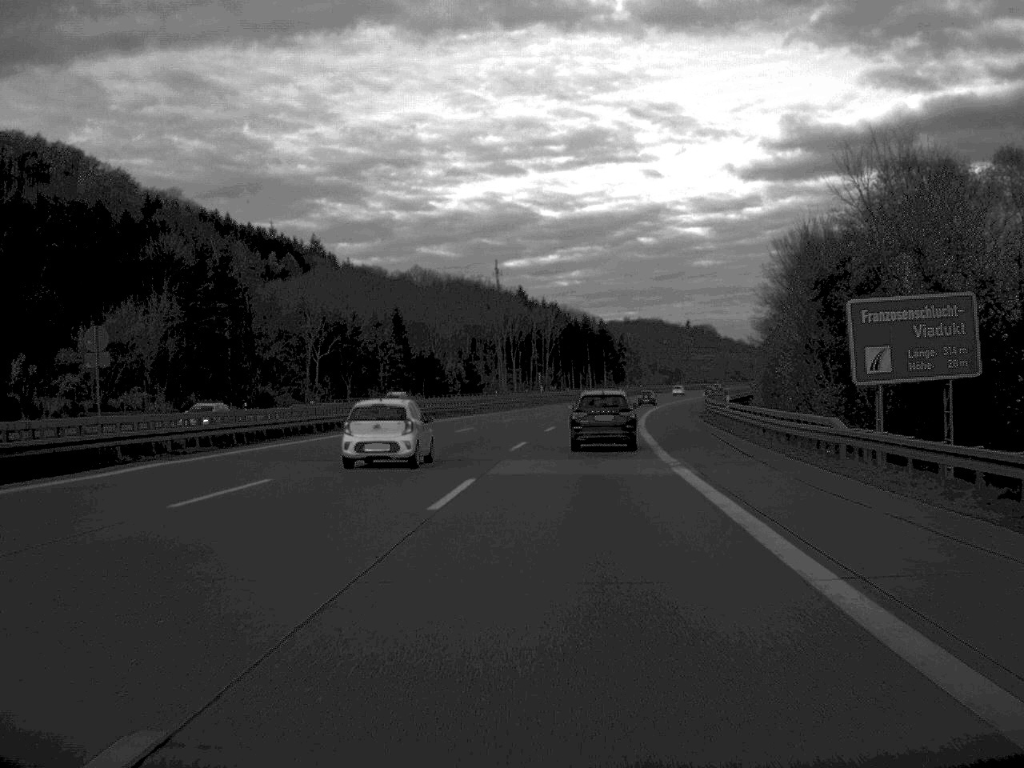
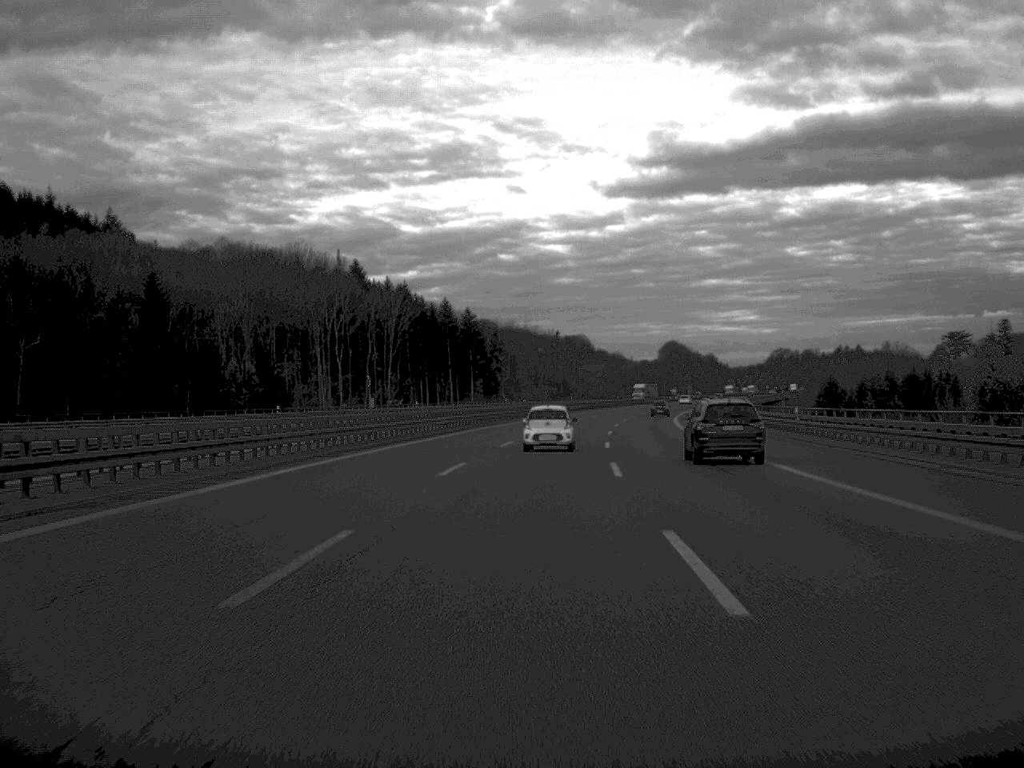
(+4.2, +97.2) m; +7°
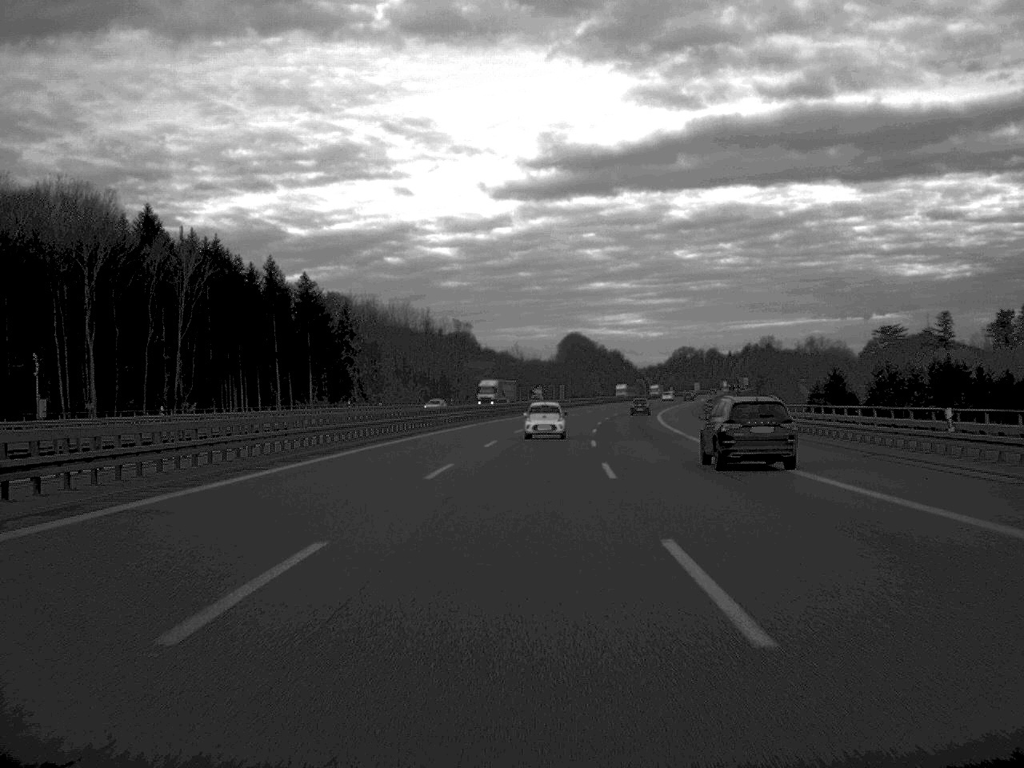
(+3.4, +72.9) m; +5°
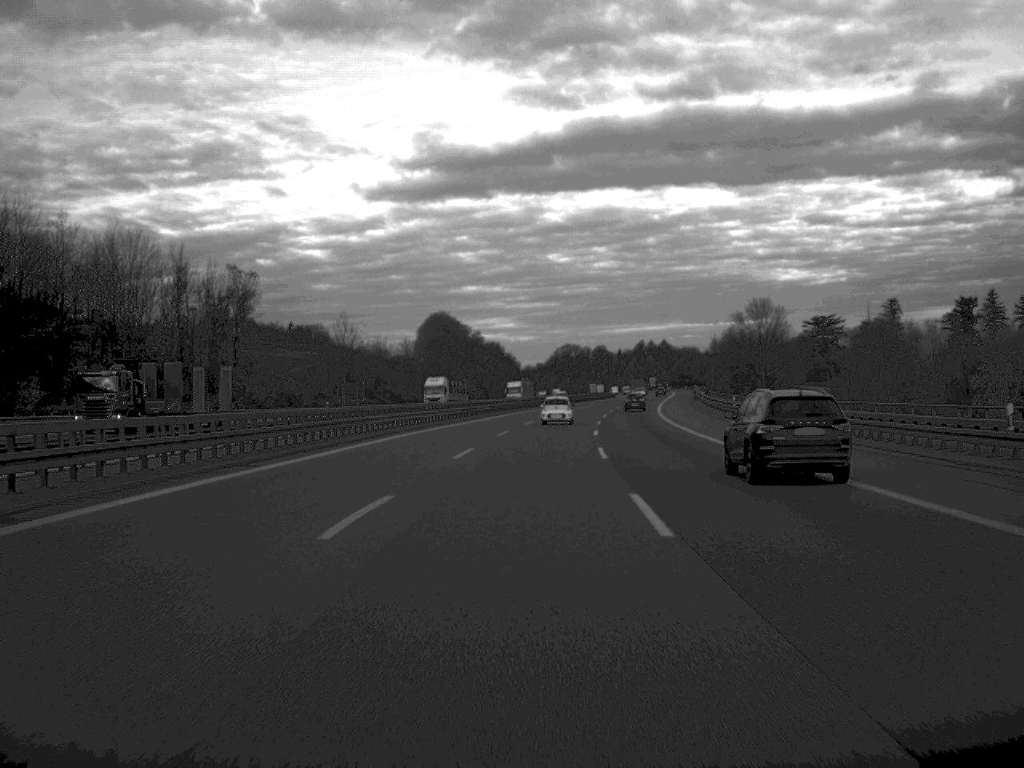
(+4.9, +100.7) m; +6°
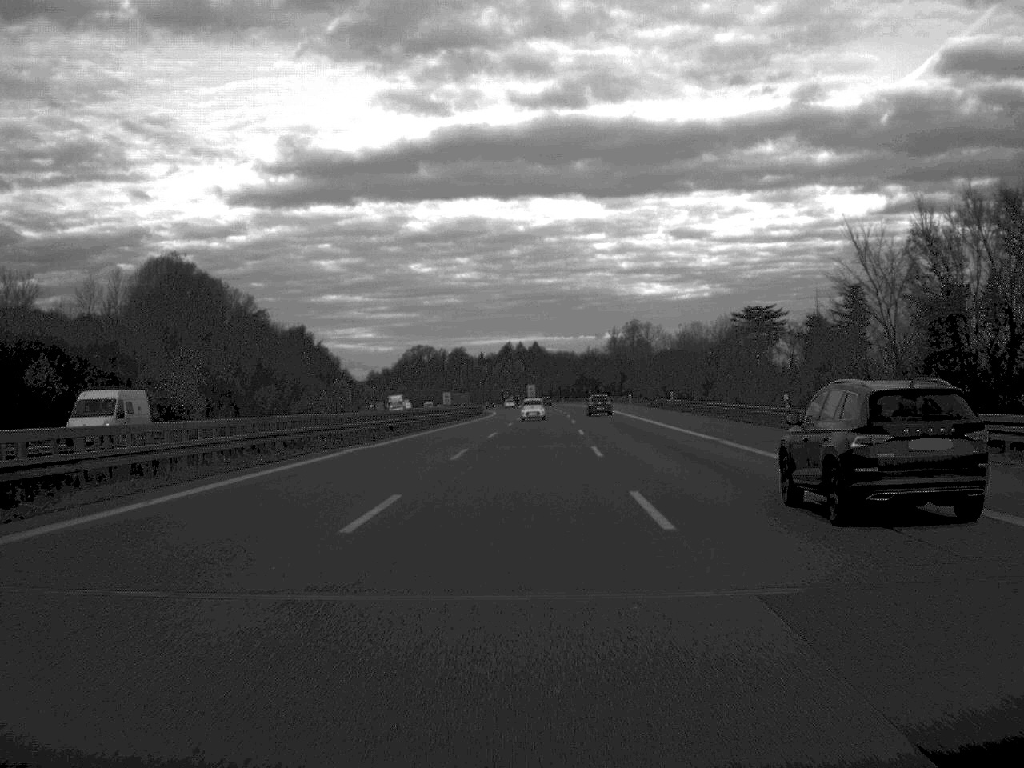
(+7.4, +124.5) m; +6°
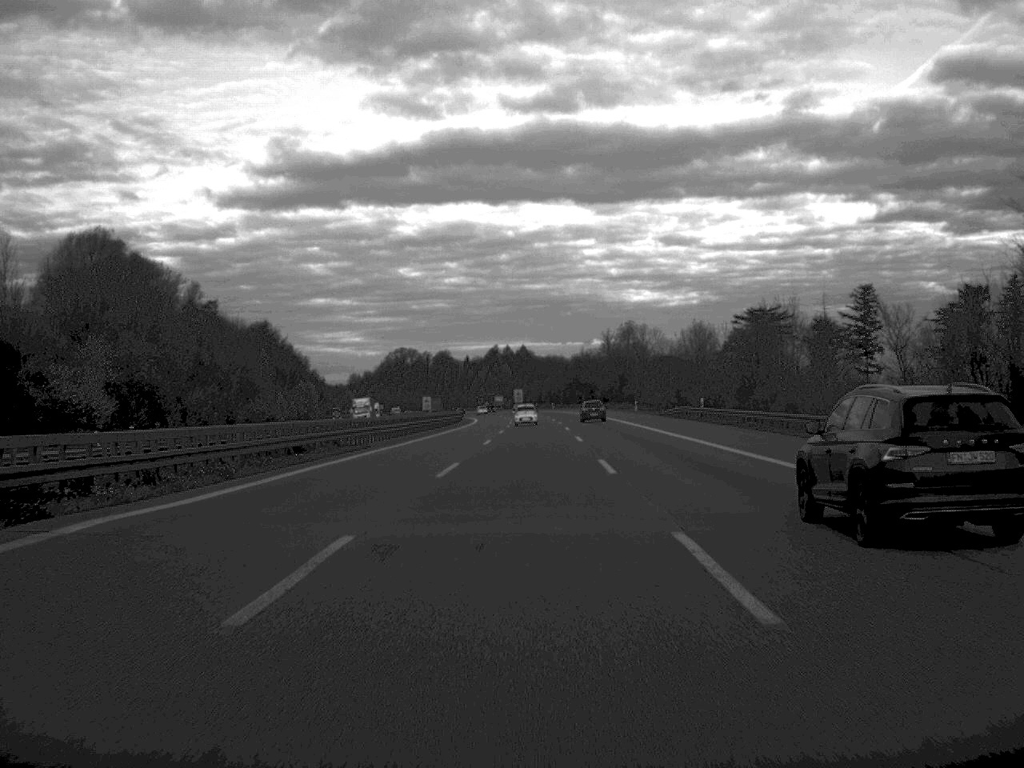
(+0.1, +23.8) m; +1°
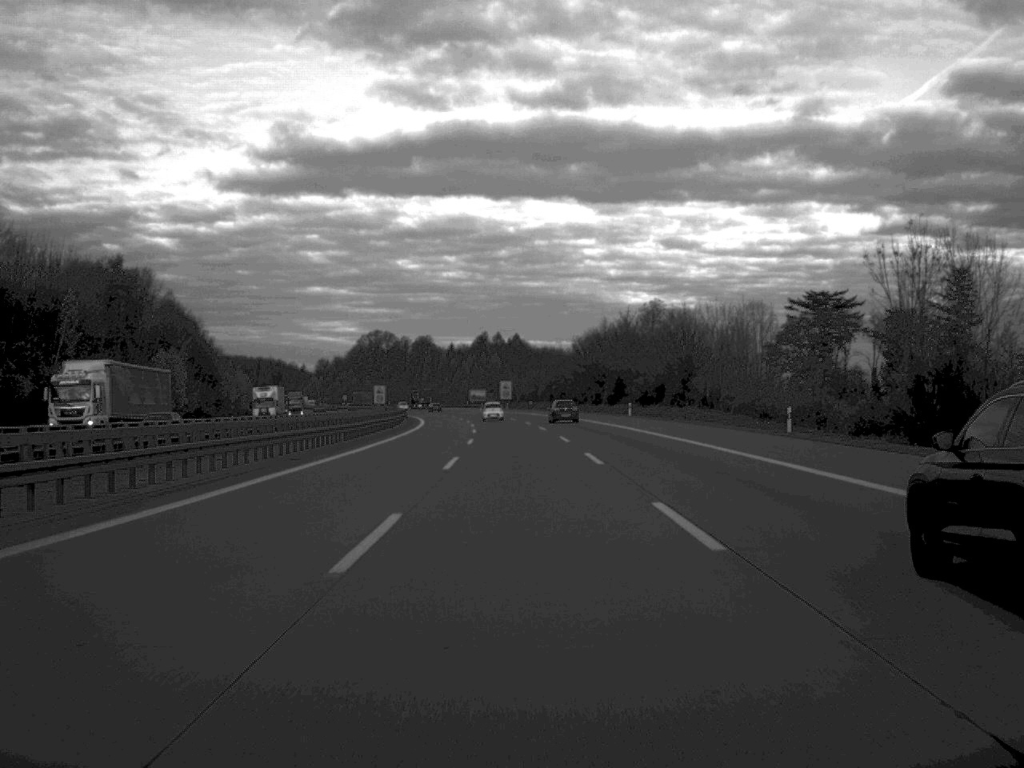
(+0.4, +77.2) m; 0°
